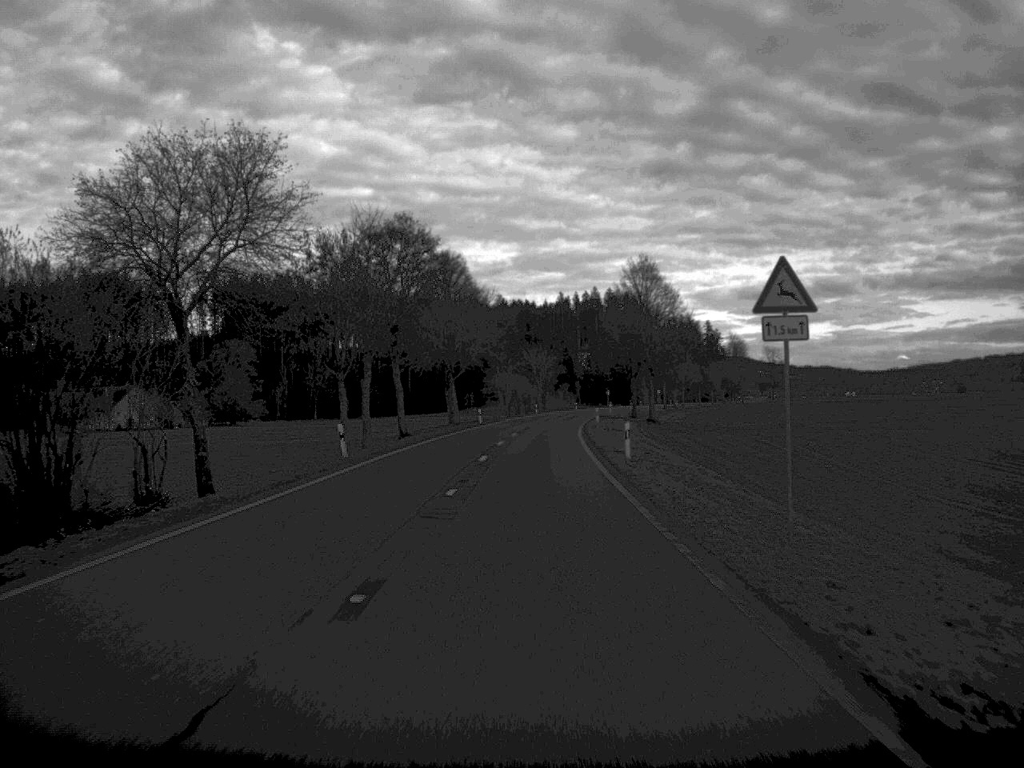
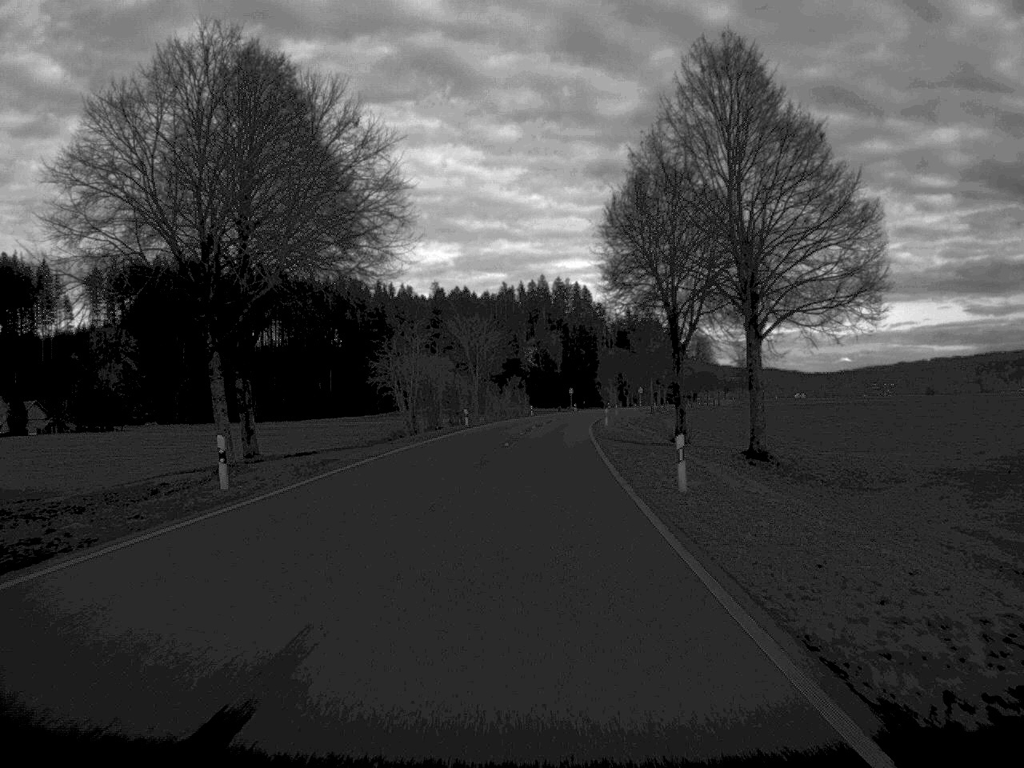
(+1.2, +63.0) m; +3°
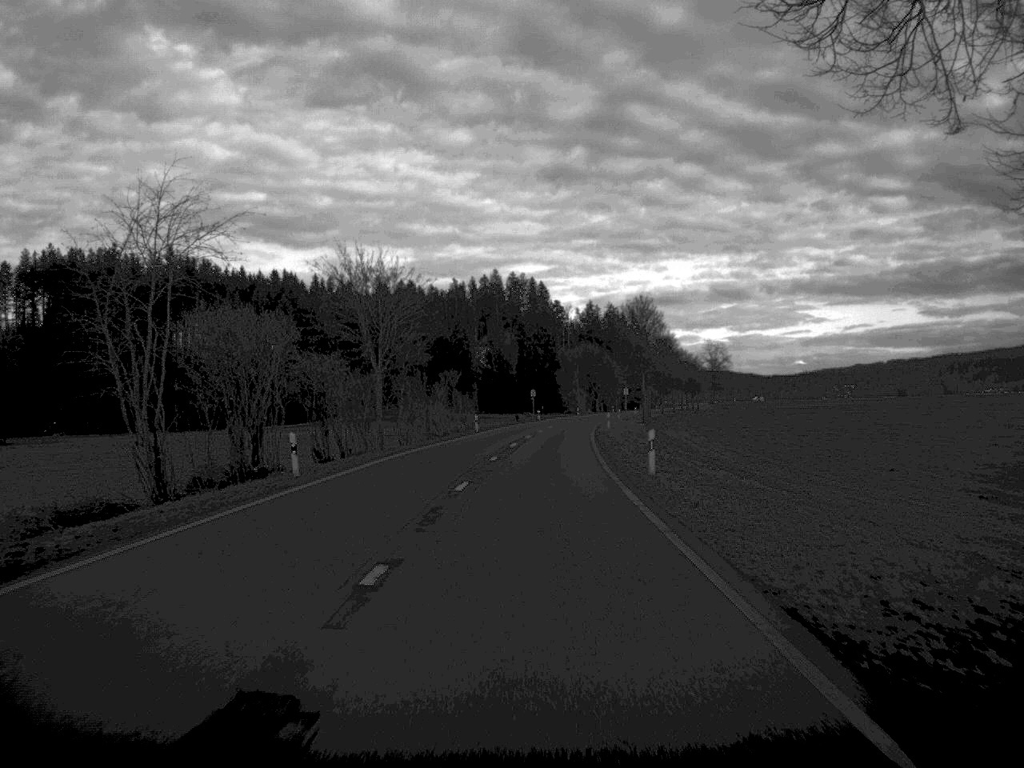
(+0.8, +43.2) m; +2°
